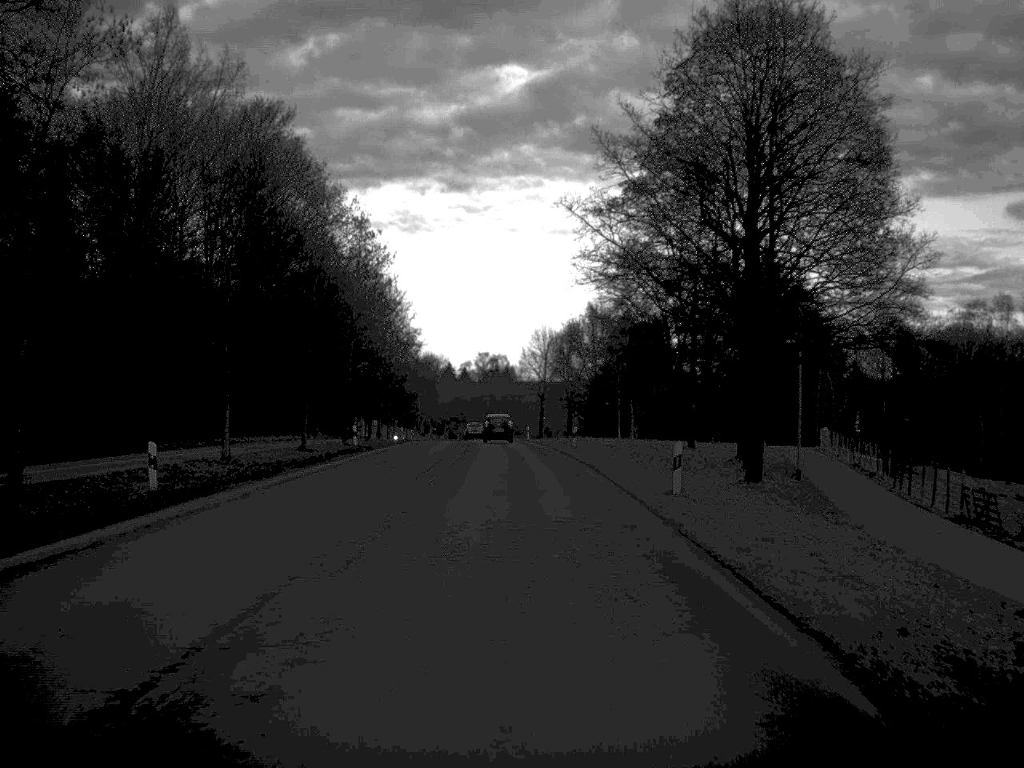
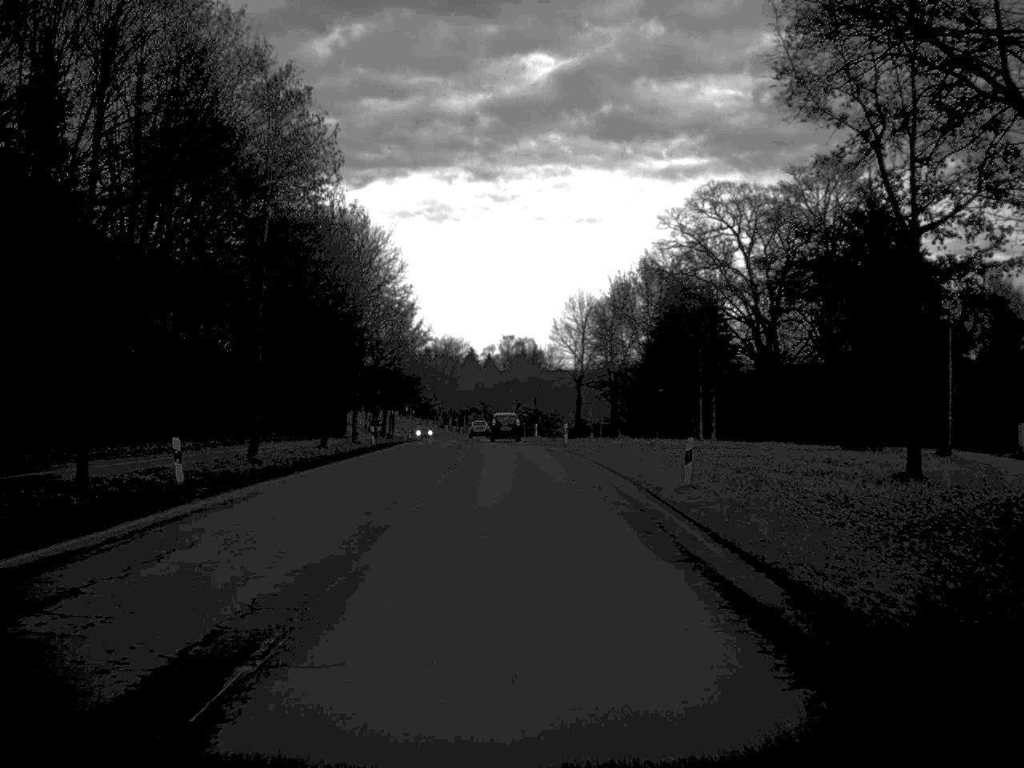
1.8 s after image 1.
(-0.4, +30.7) m; -1°
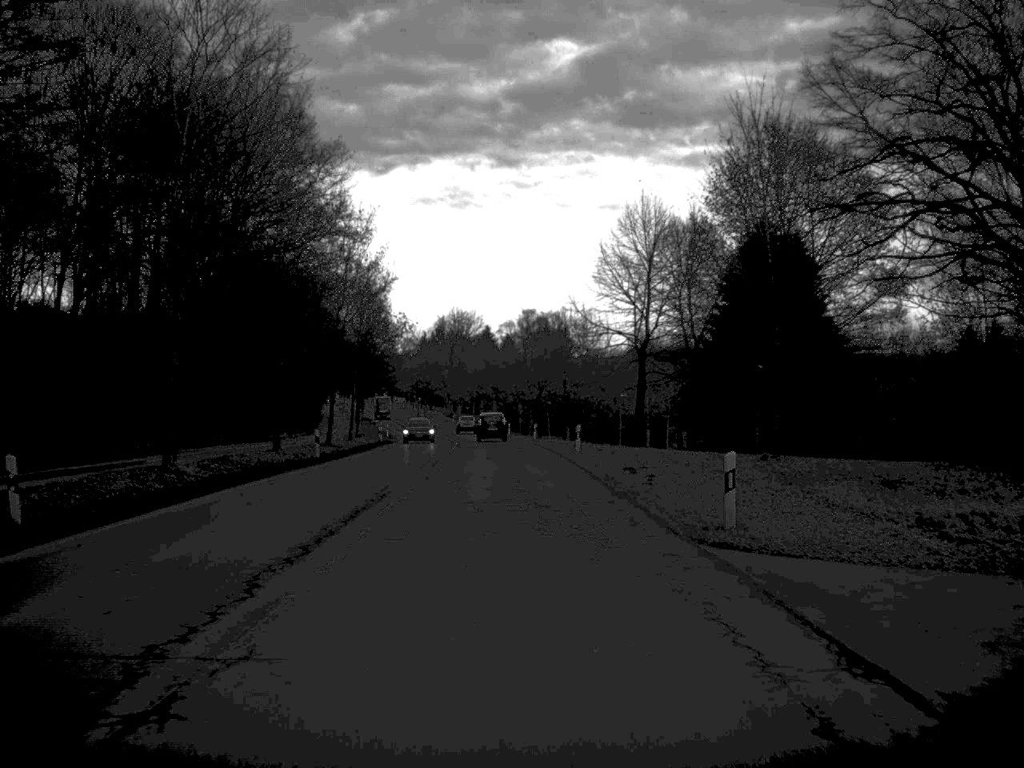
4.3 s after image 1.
(-0.4, +43.1) m; -1°
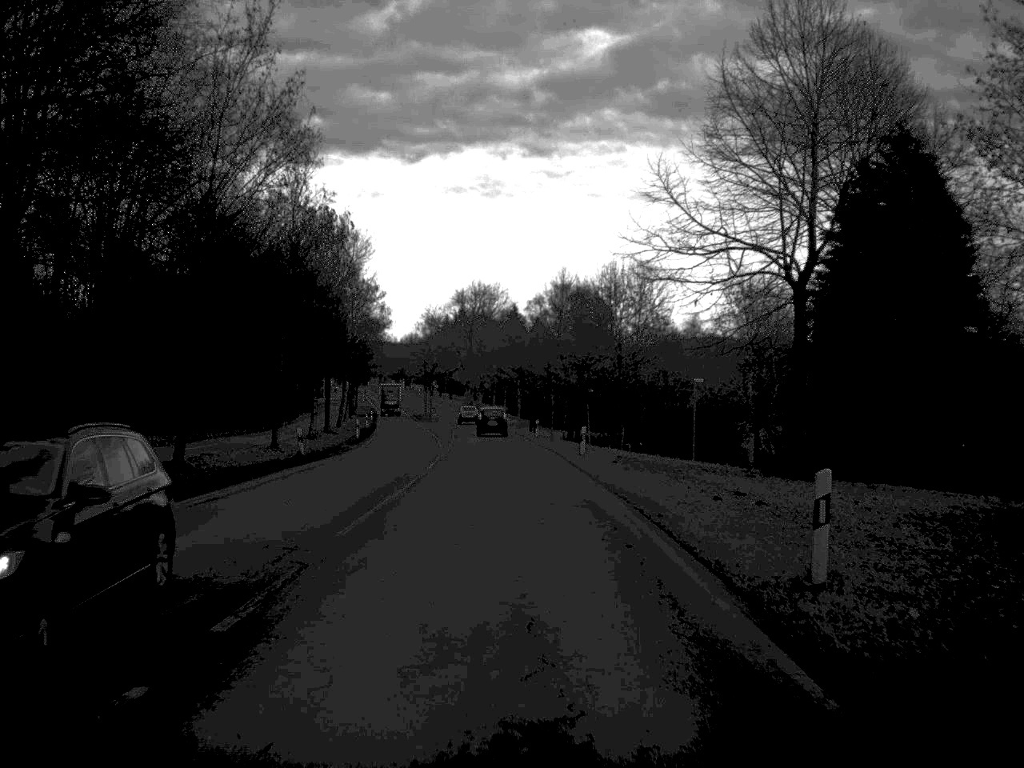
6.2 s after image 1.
(-0.4, +33.3) m; -1°
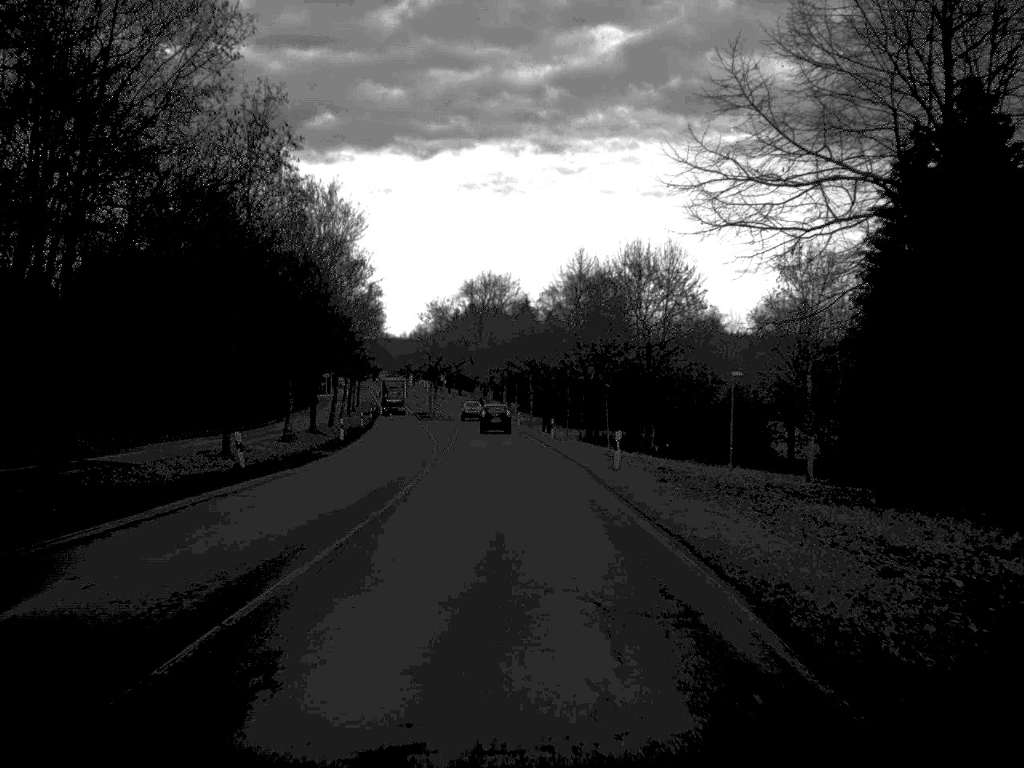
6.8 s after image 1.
(-0.1, +10.2) m; -1°
